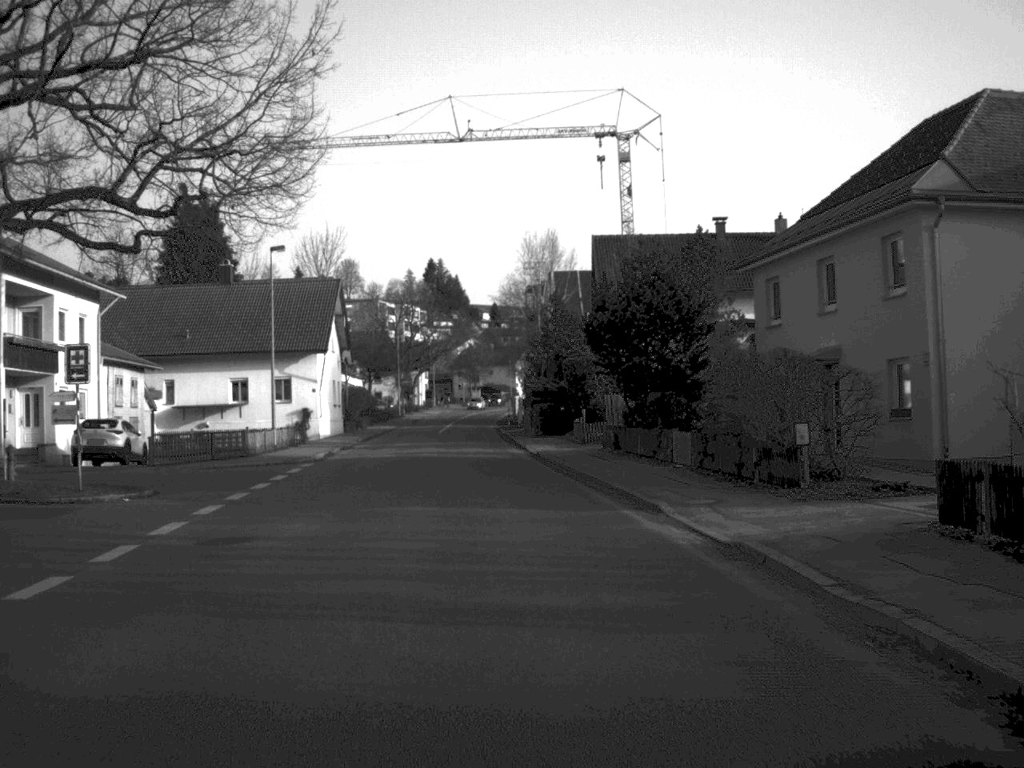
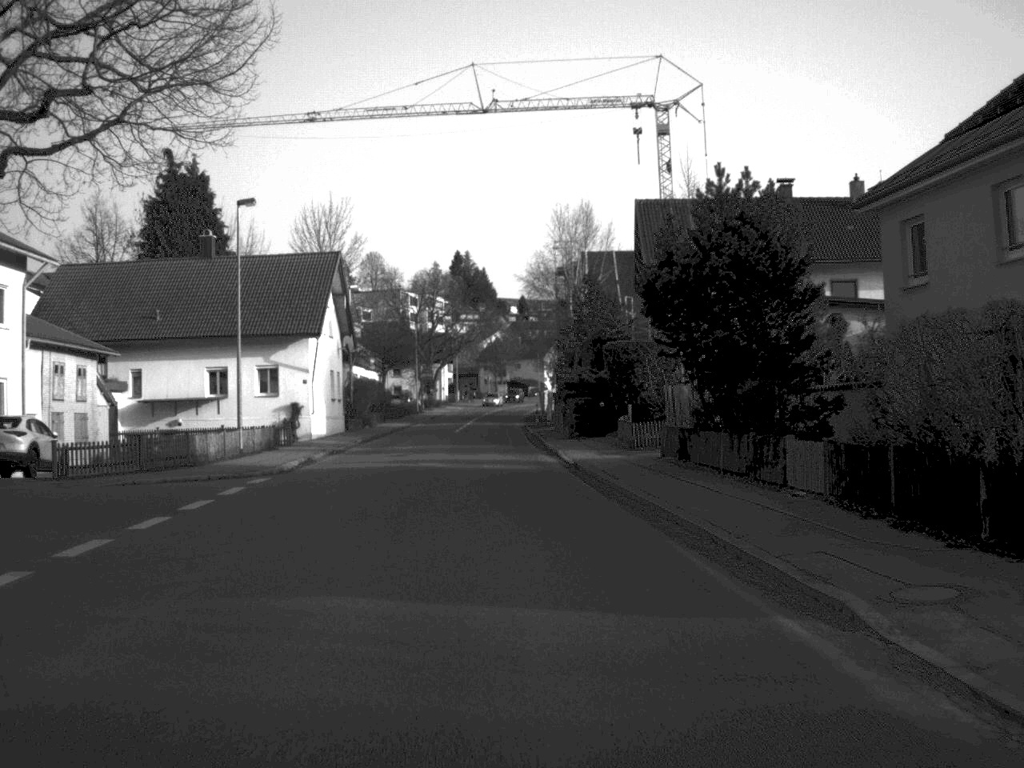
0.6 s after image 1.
(-0.1, +10.0) m; -1°
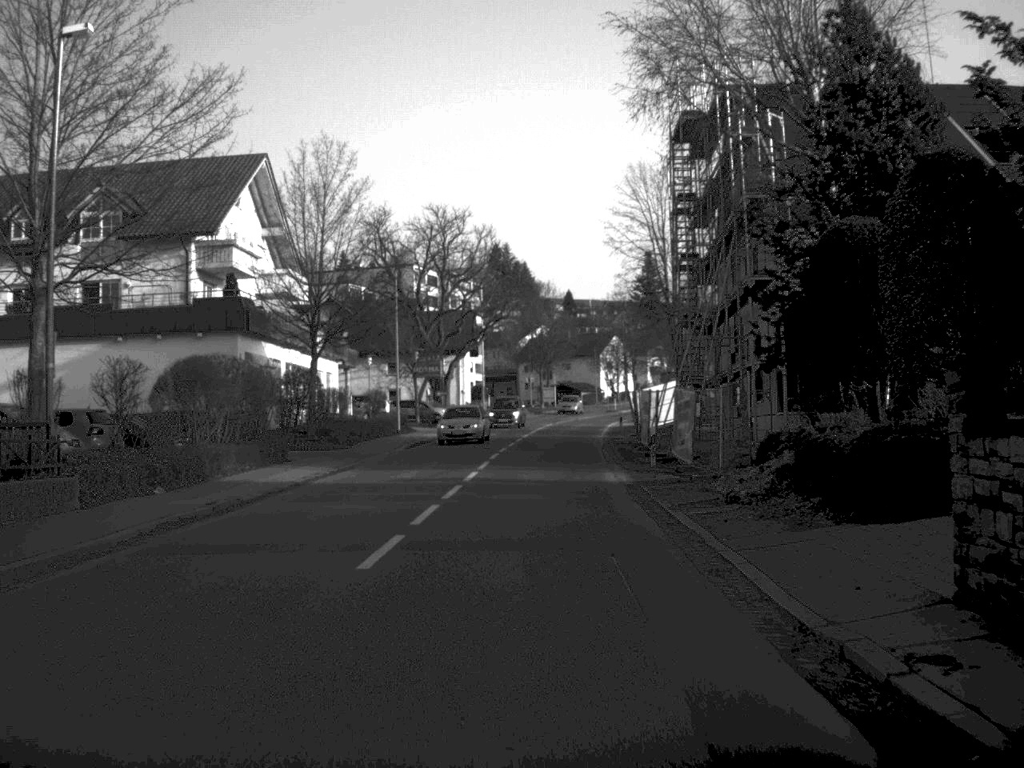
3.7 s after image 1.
(-1.3, +49.5) m; -2°
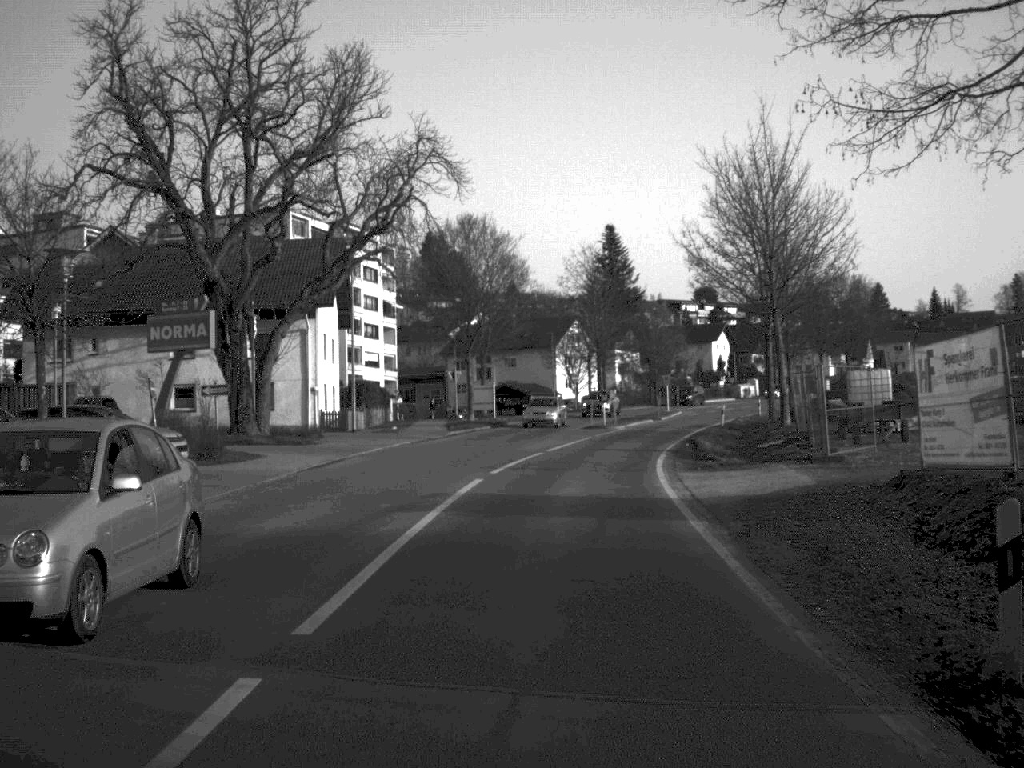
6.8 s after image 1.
(+1.2, +49.1) m; +3°
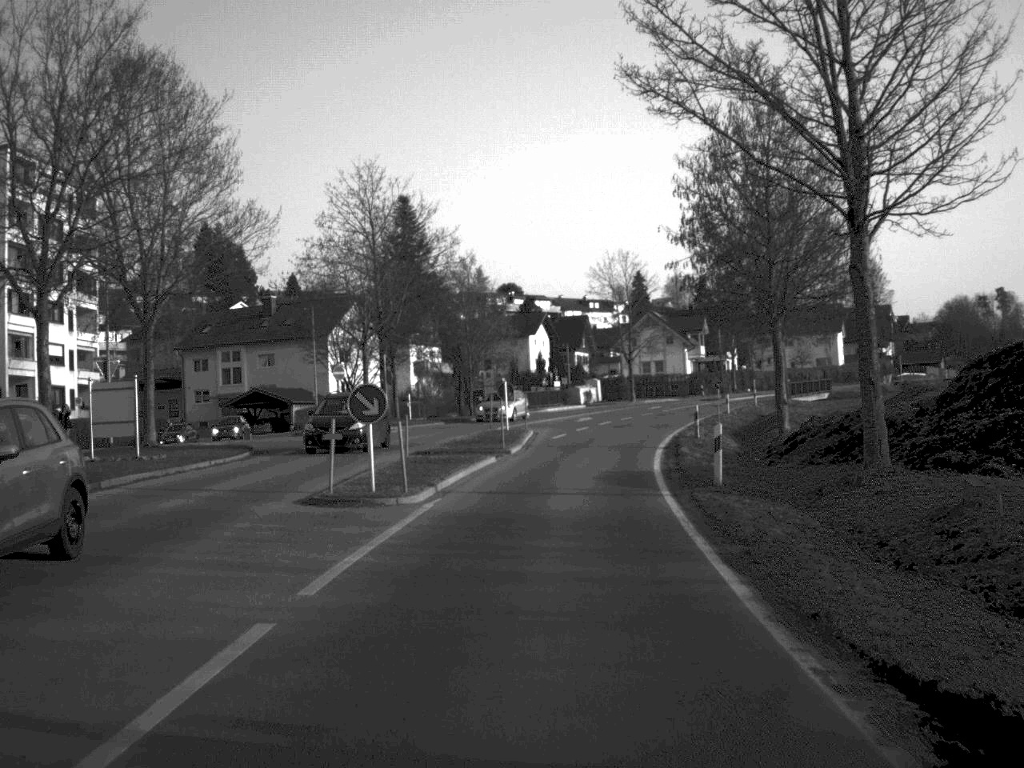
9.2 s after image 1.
(+2.7, +39.0) m; +9°
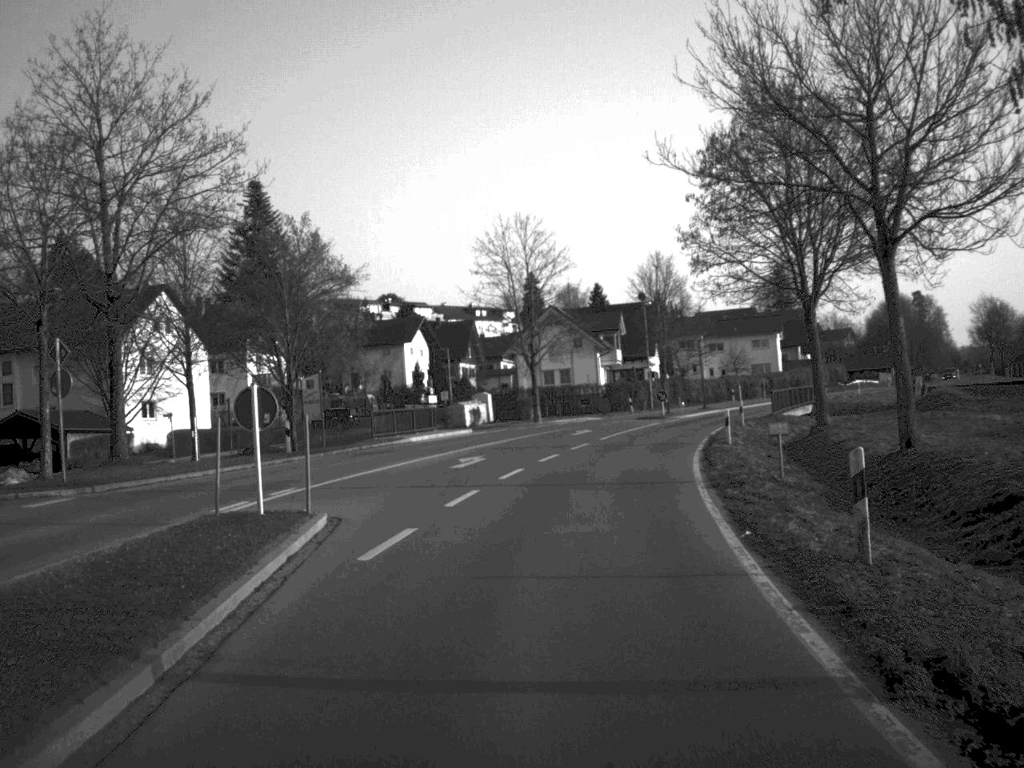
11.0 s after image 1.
(+1.2, +28.2) m; +5°
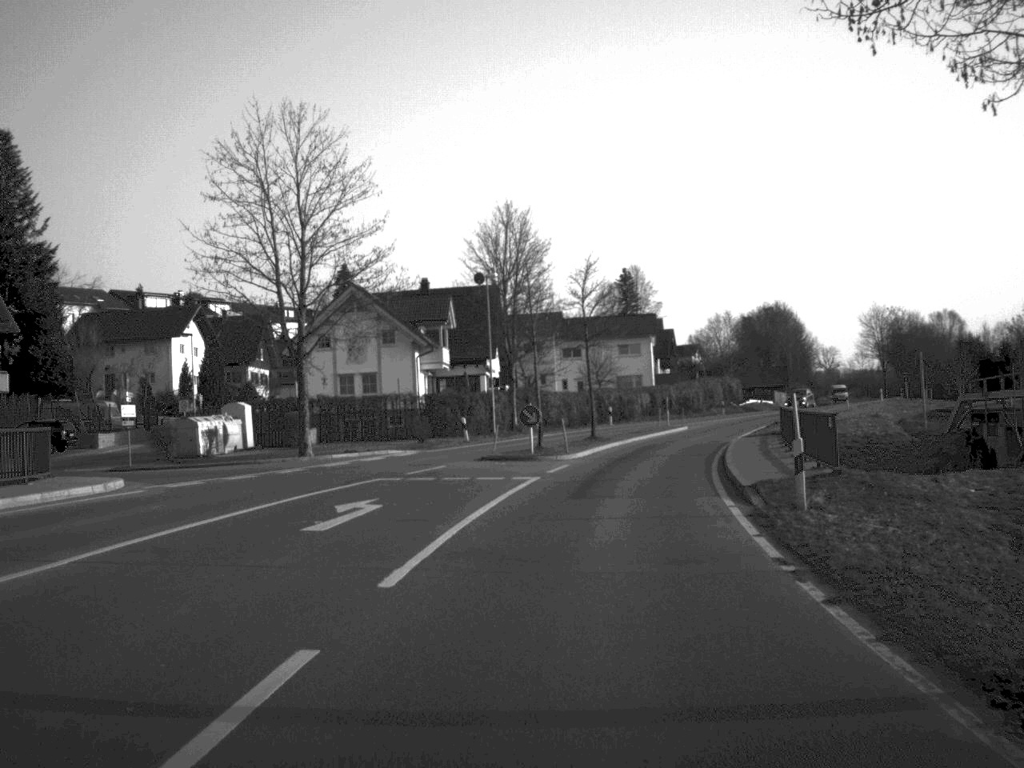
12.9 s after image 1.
(+1.9, +31.0) m; +8°
